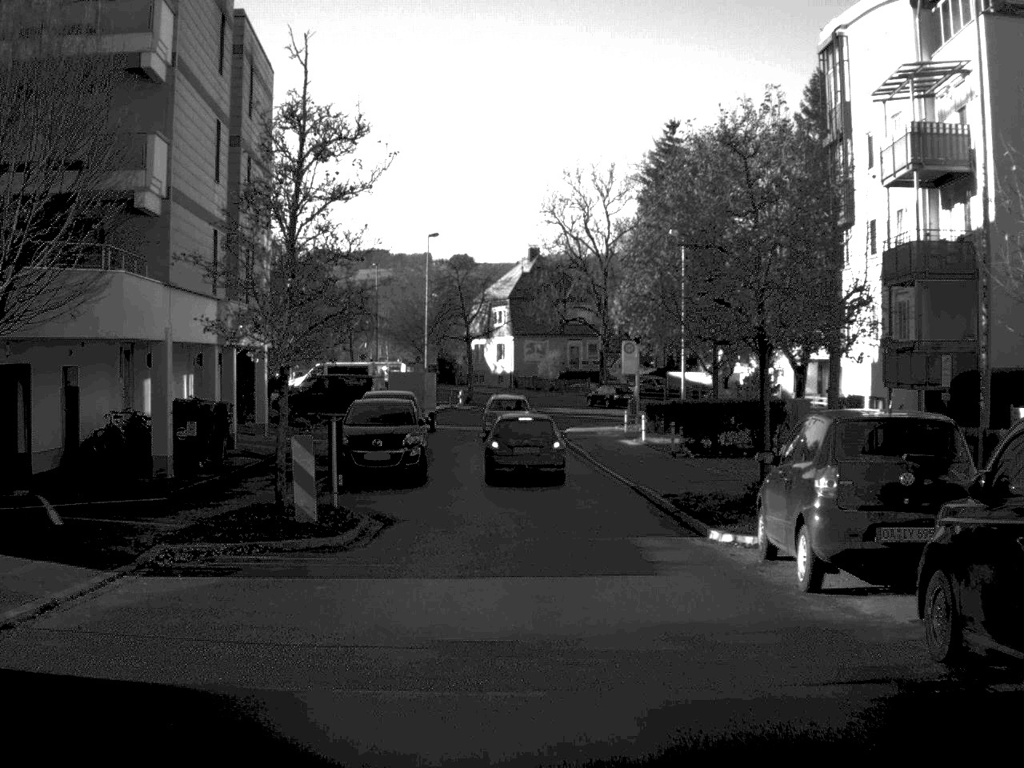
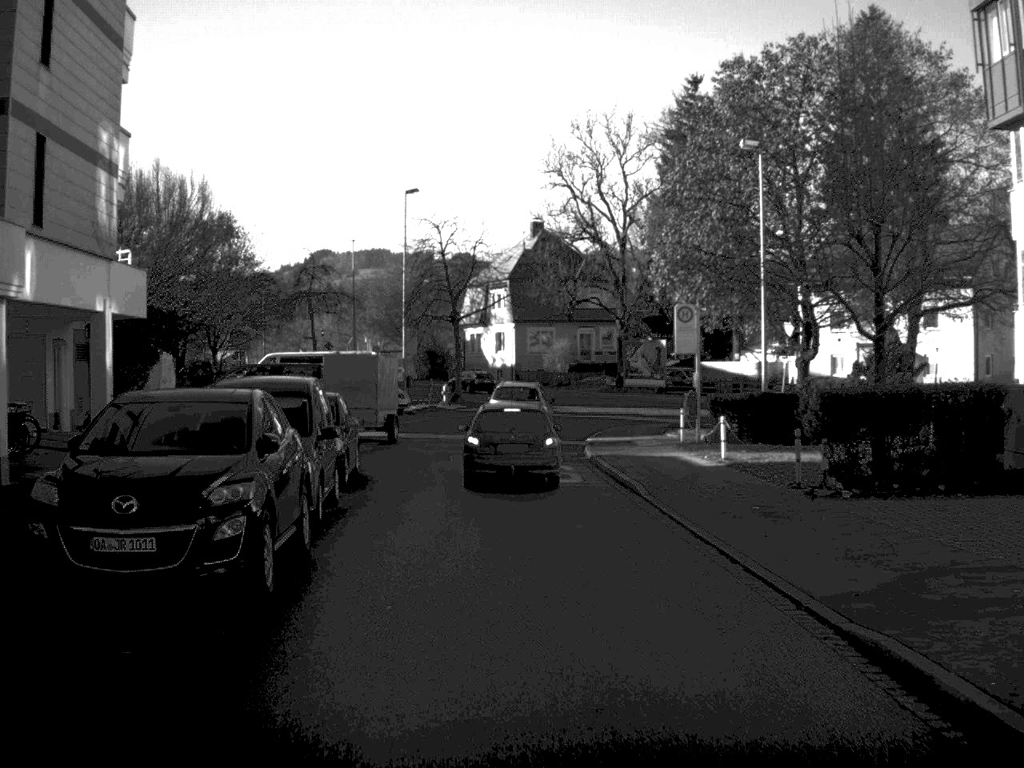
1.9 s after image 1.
(0.0, +15.9) m; 0°
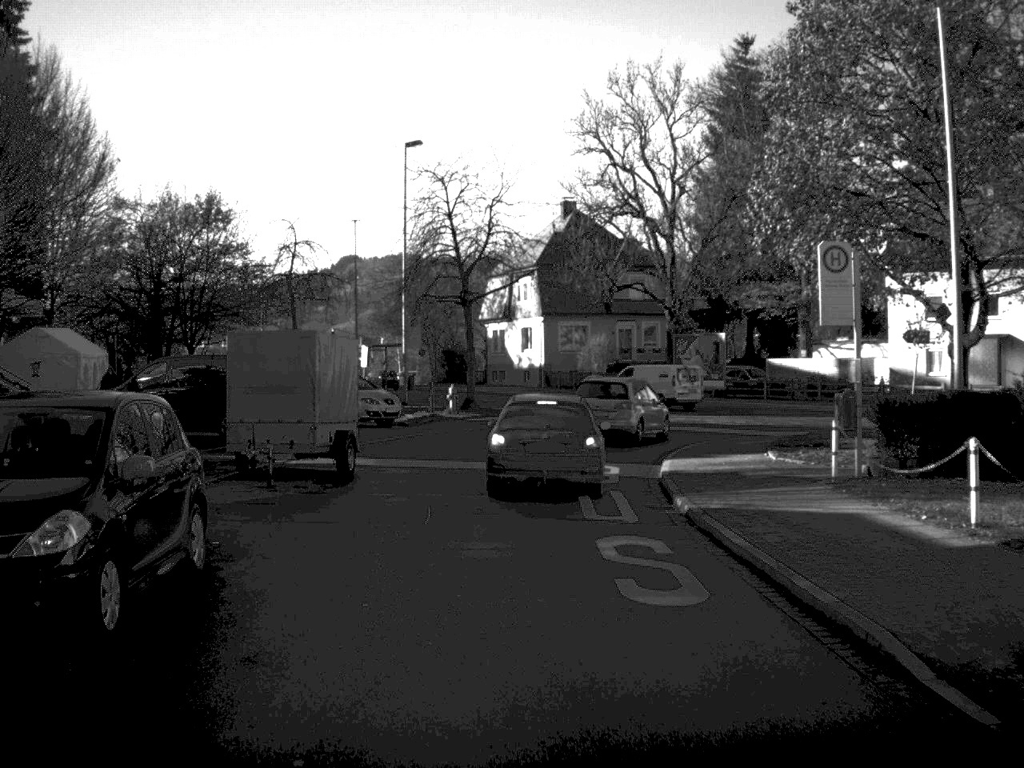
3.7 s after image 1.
(-0.2, +14.0) m; -1°
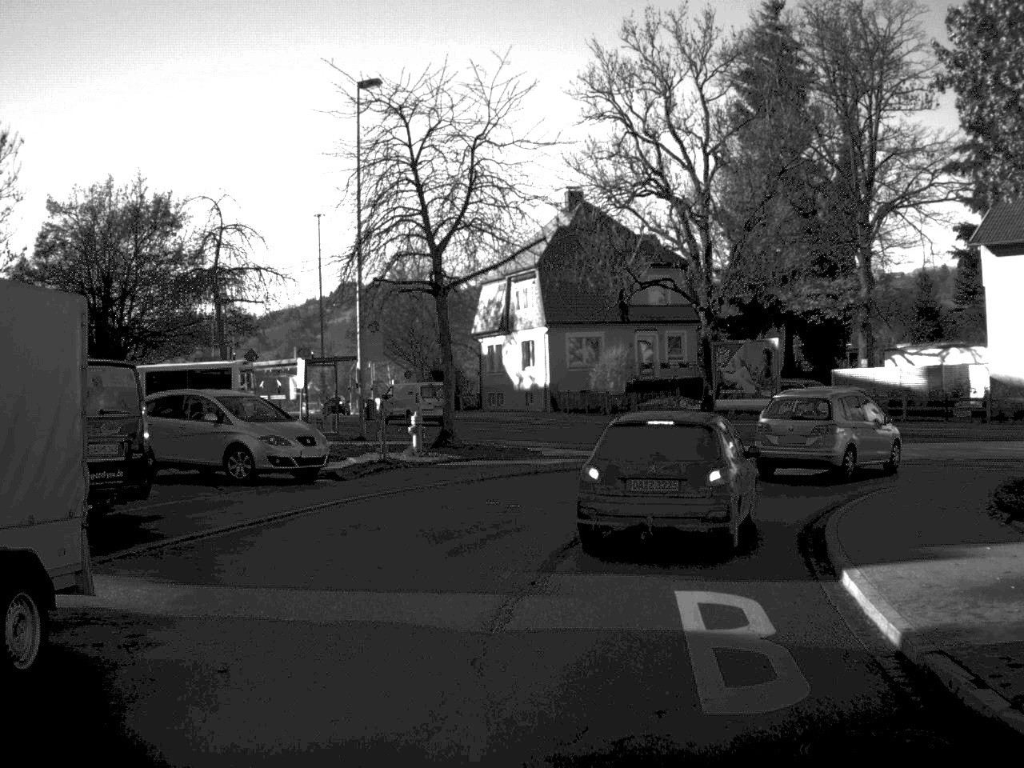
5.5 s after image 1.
(0.0, +12.5) m; 0°
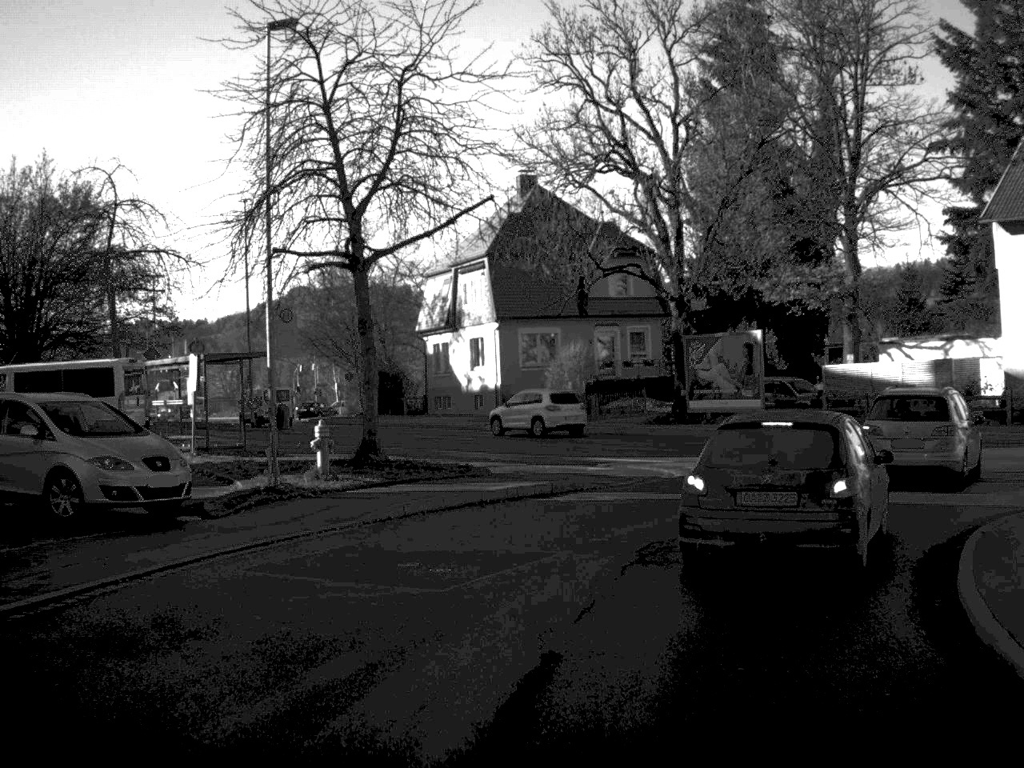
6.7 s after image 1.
(+0.1, +6.3) m; +2°
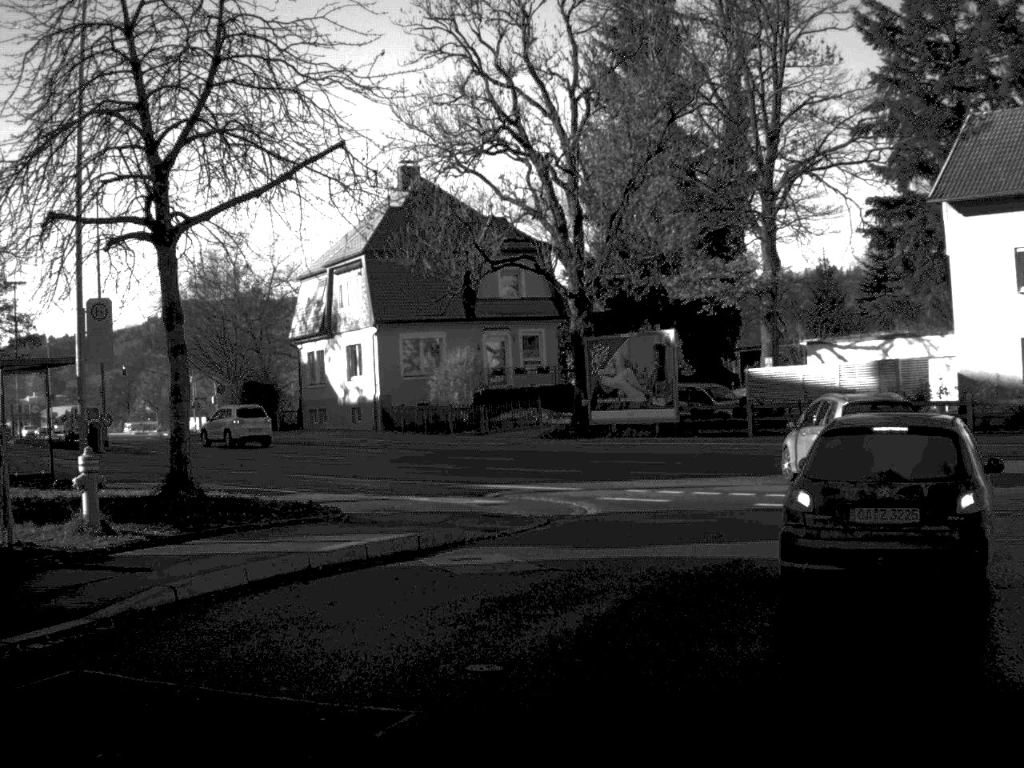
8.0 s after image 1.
(+0.2, +5.8) m; +5°
